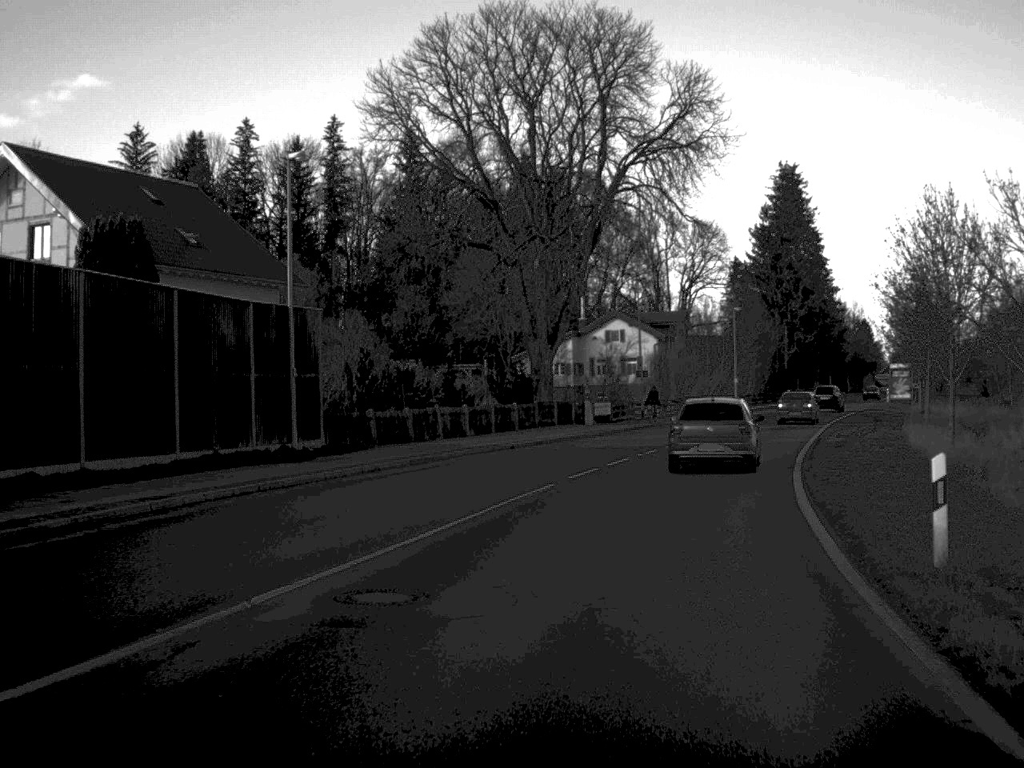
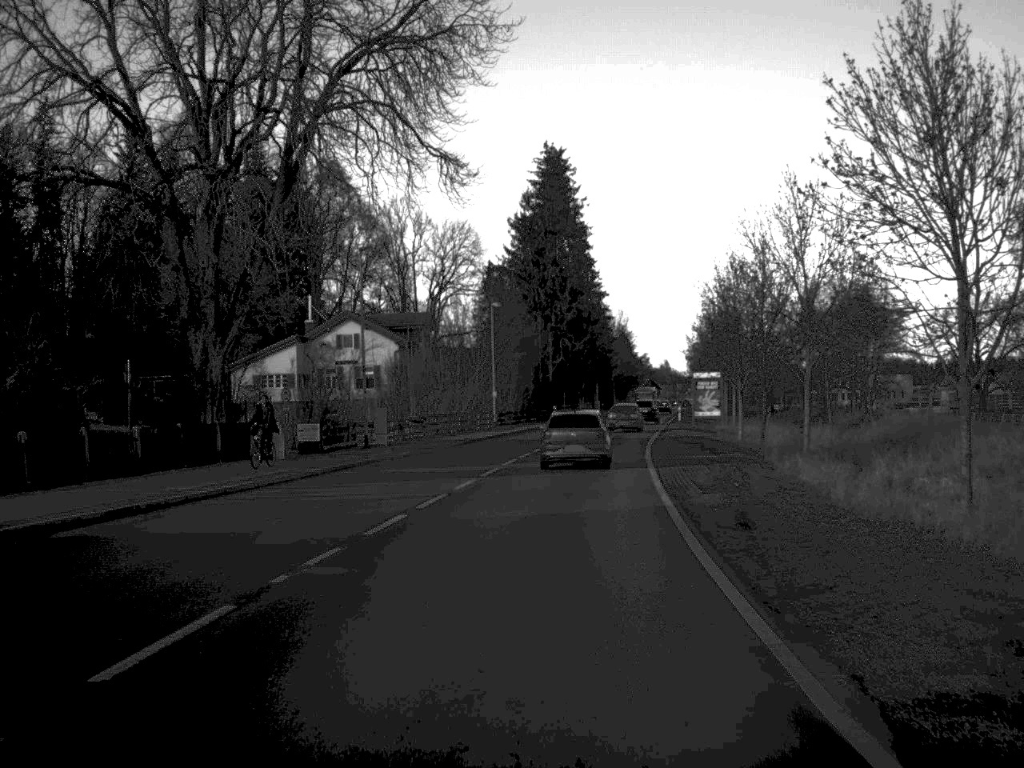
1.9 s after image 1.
(+2.4, +20.0) m; +11°
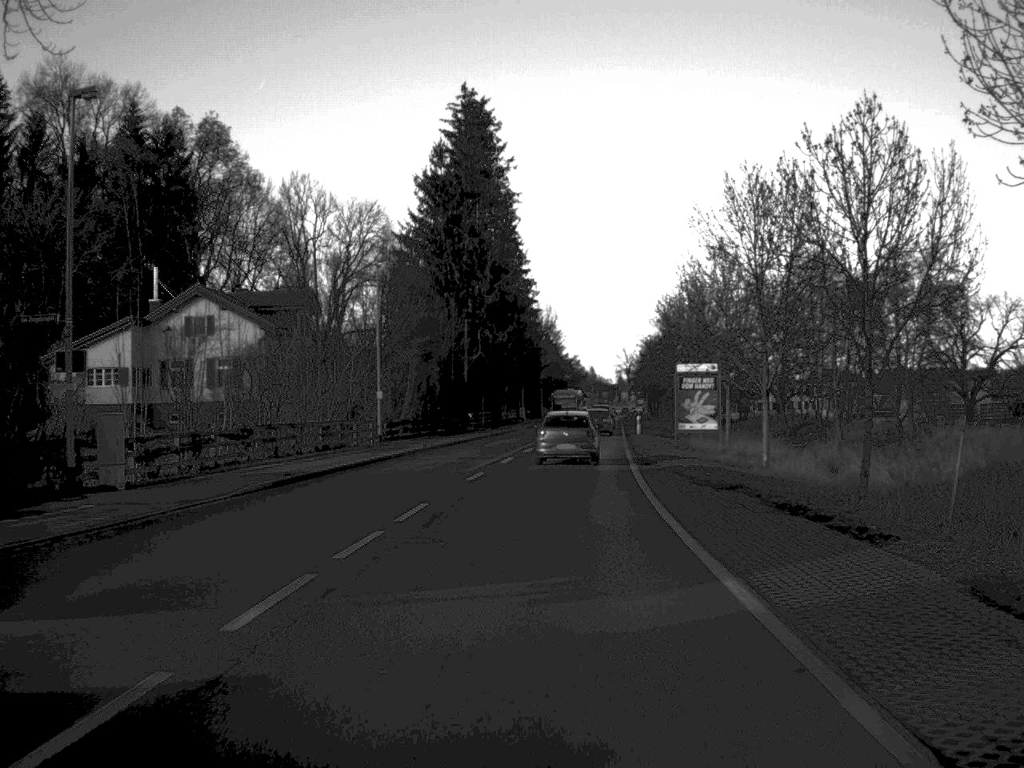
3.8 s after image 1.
(+0.8, +24.6) m; +3°
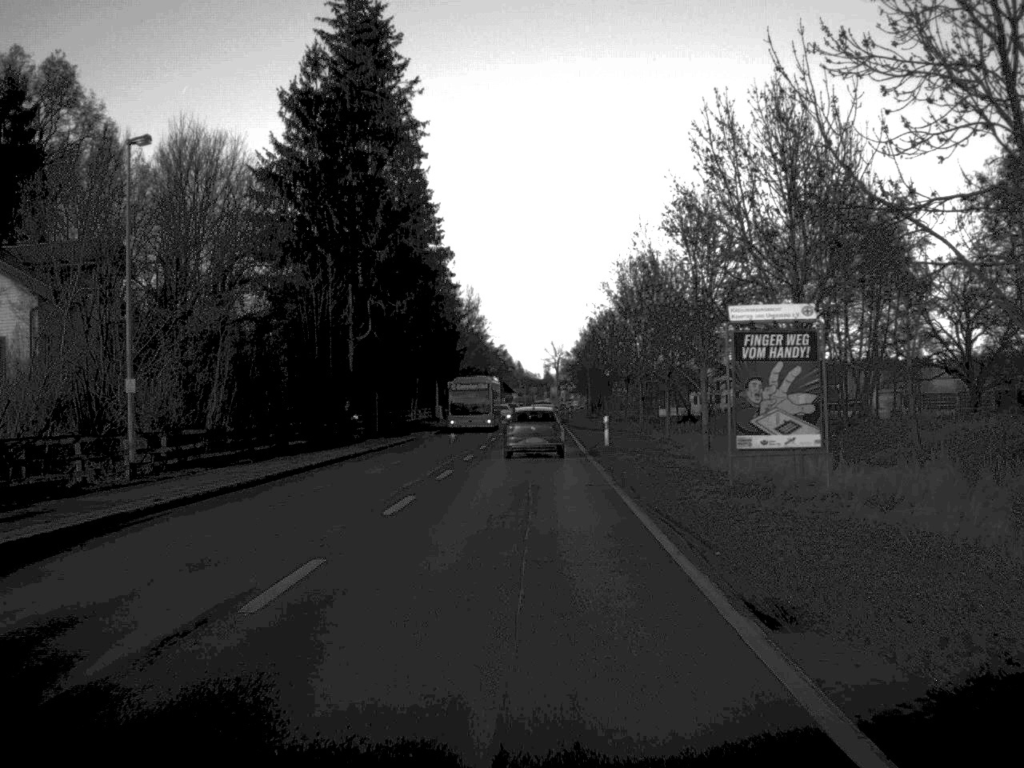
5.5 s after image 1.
(+0.8, +26.0) m; +3°
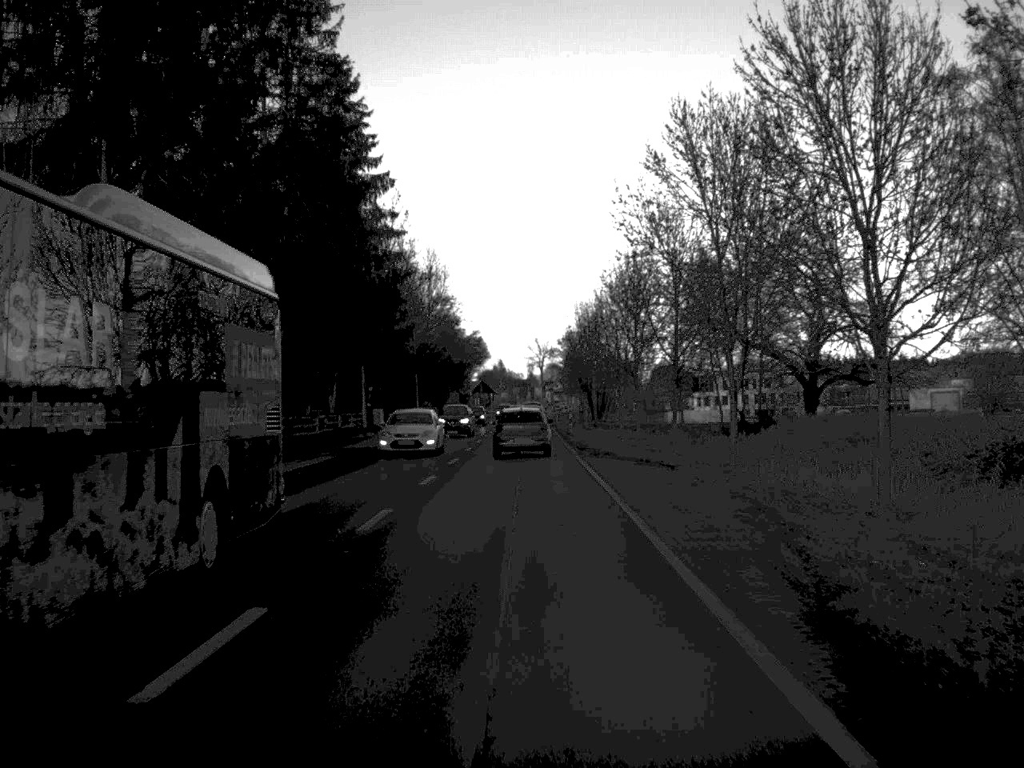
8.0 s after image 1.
(+0.3, +37.9) m; +1°
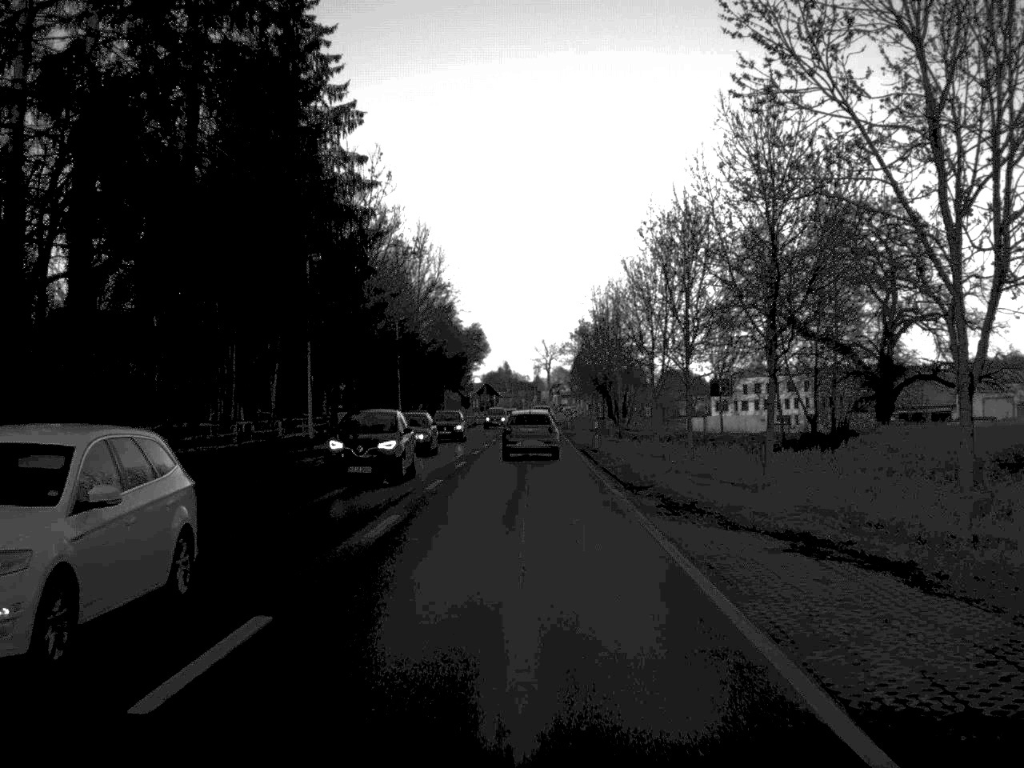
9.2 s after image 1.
(-0.1, +18.7) m; 0°
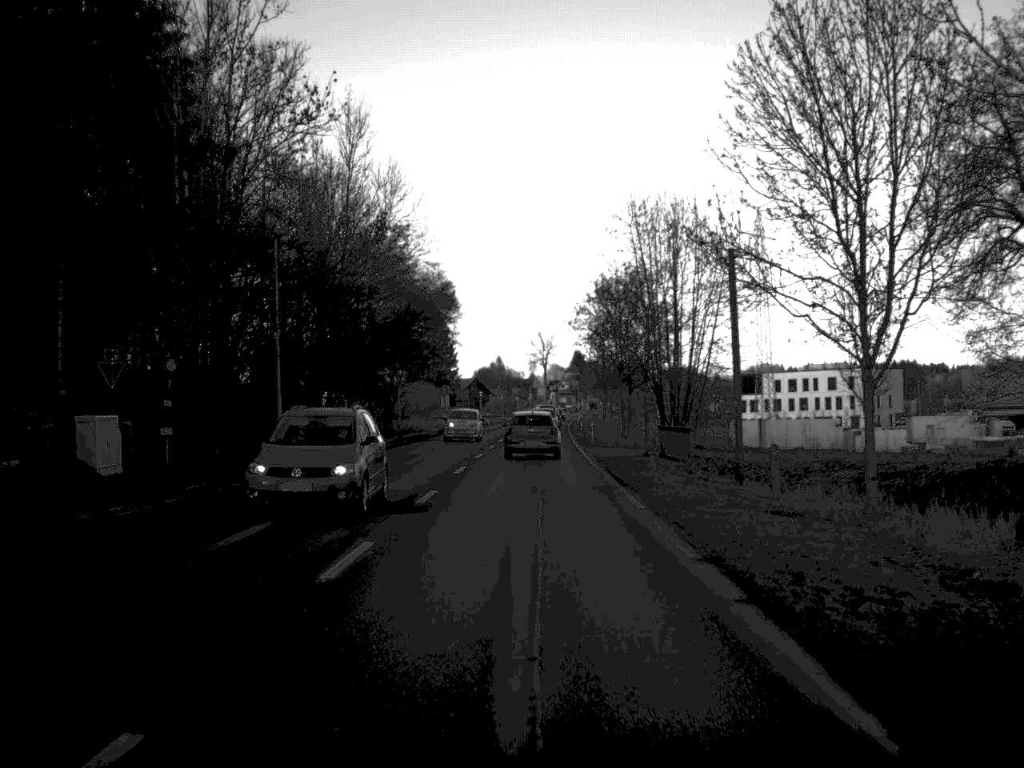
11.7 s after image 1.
(0.0, +39.7) m; 0°
